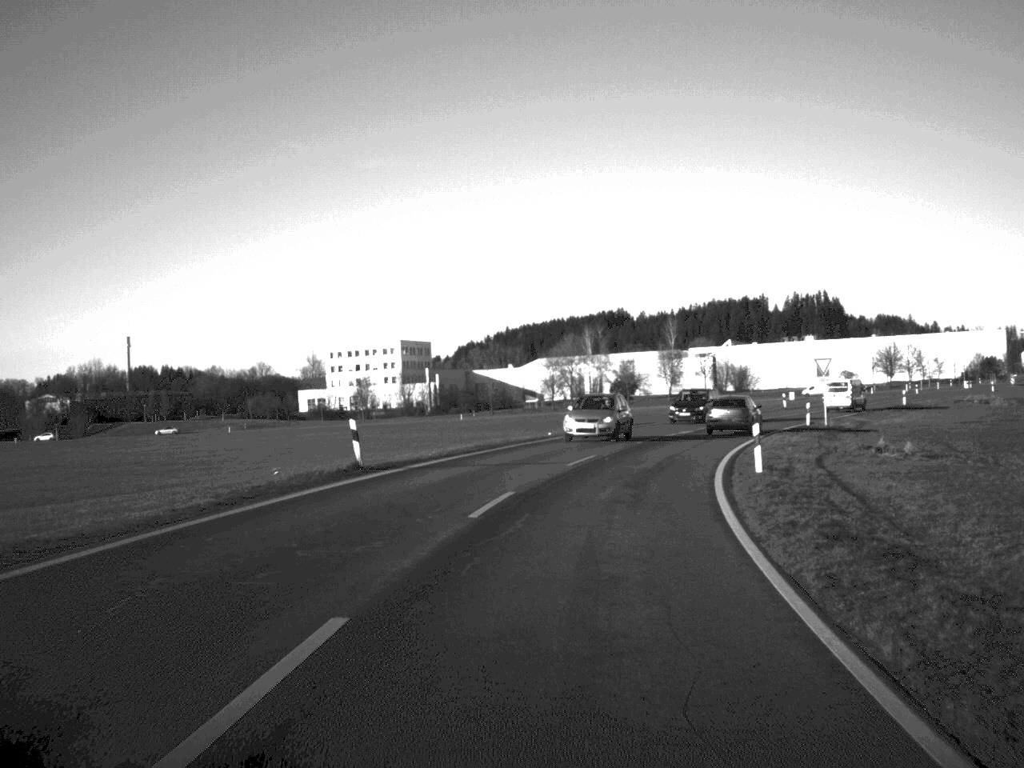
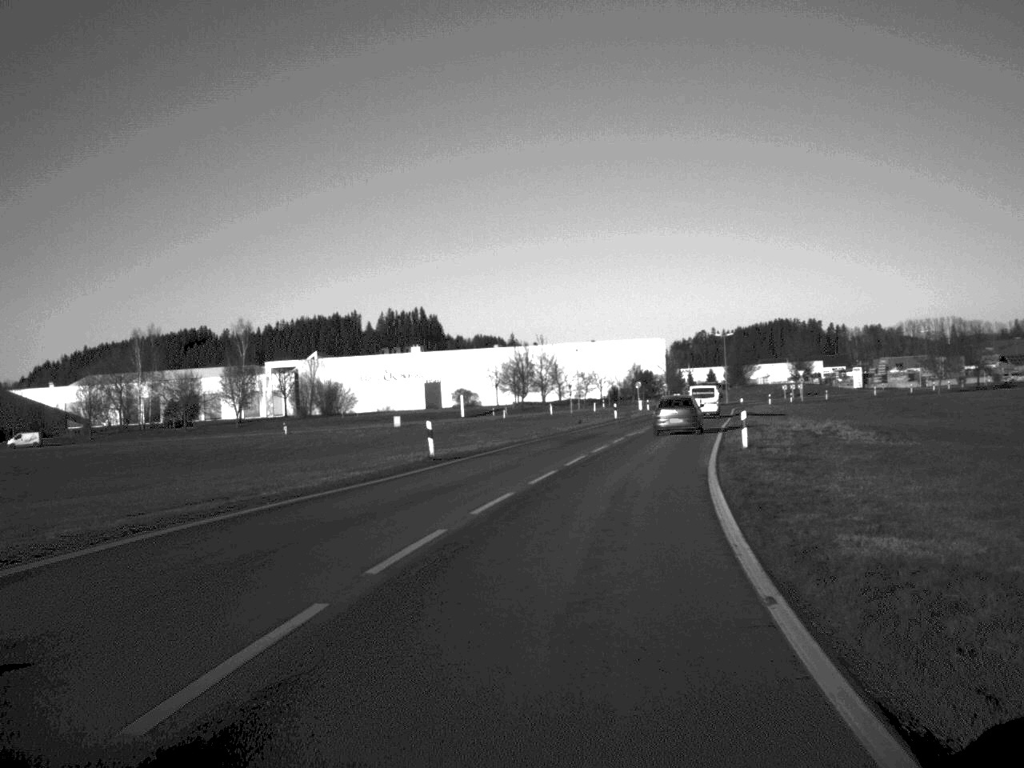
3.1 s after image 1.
(+8.6, +51.5) m; +18°
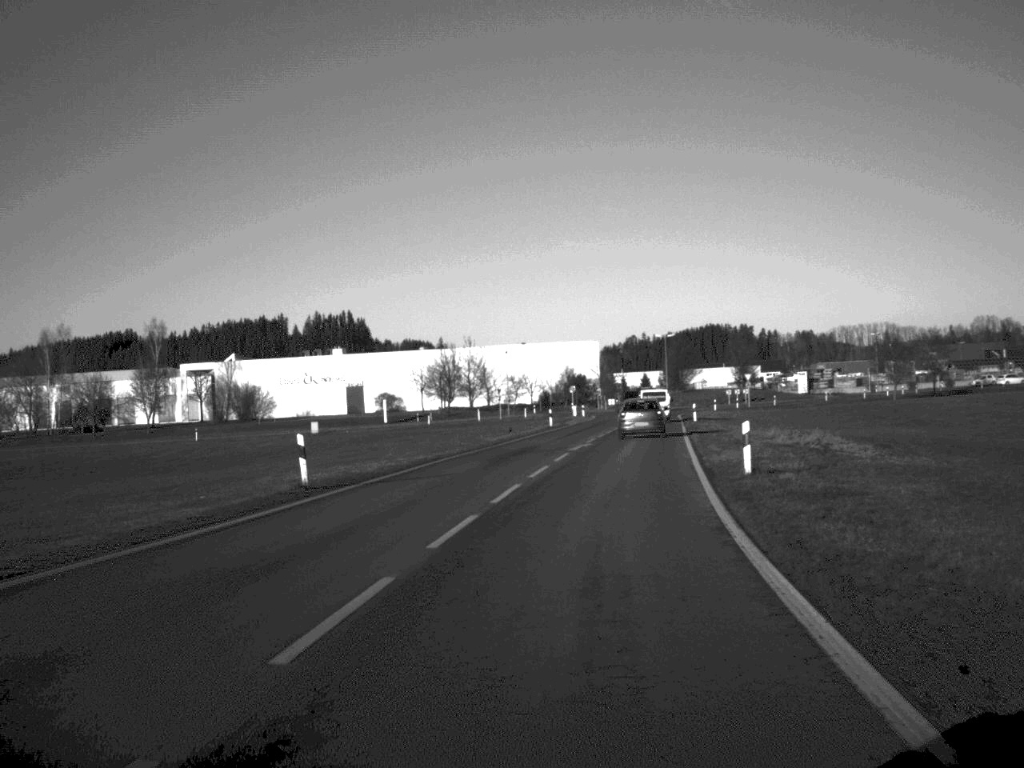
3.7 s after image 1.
(+0.3, +9.8) m; +3°
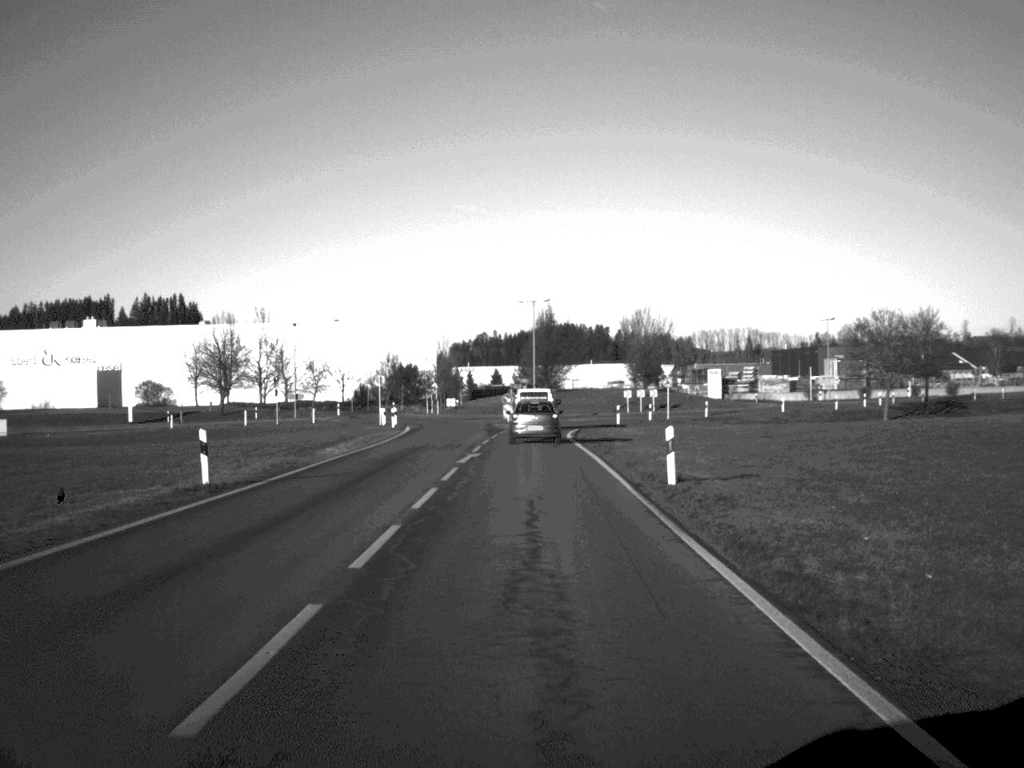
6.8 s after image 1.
(+4.1, +50.2) m; +6°
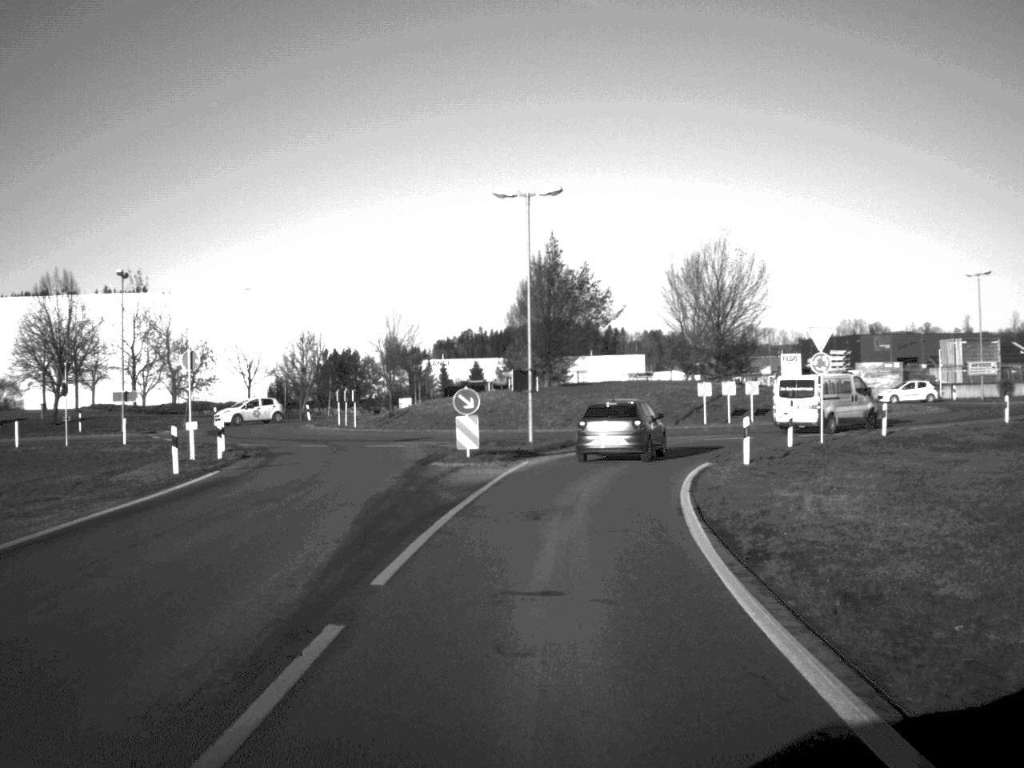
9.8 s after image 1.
(-0.1, +43.3) m; 0°
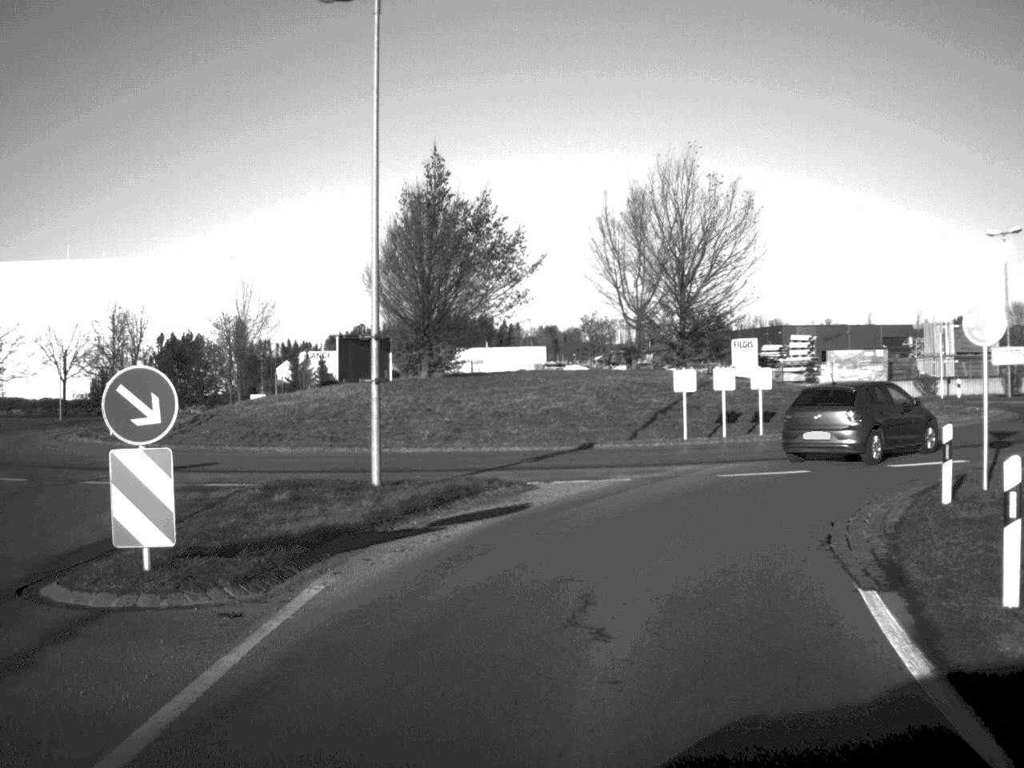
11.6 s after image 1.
(+0.7, +19.6) m; +5°
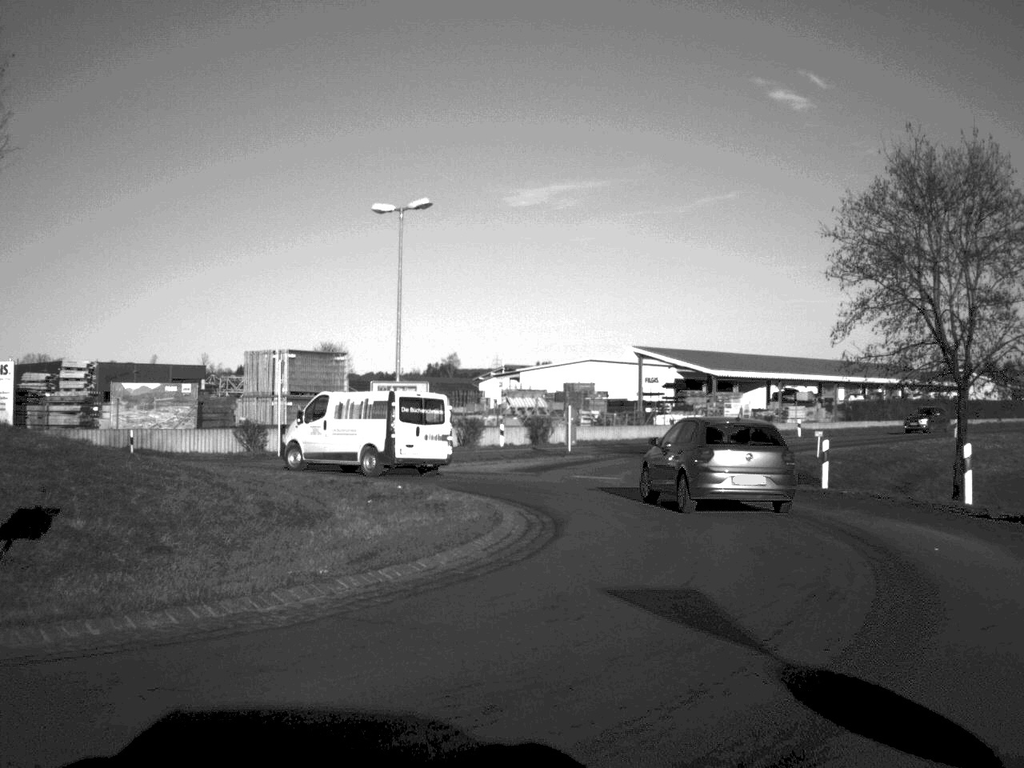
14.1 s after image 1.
(+4.2, +21.0) m; +33°
